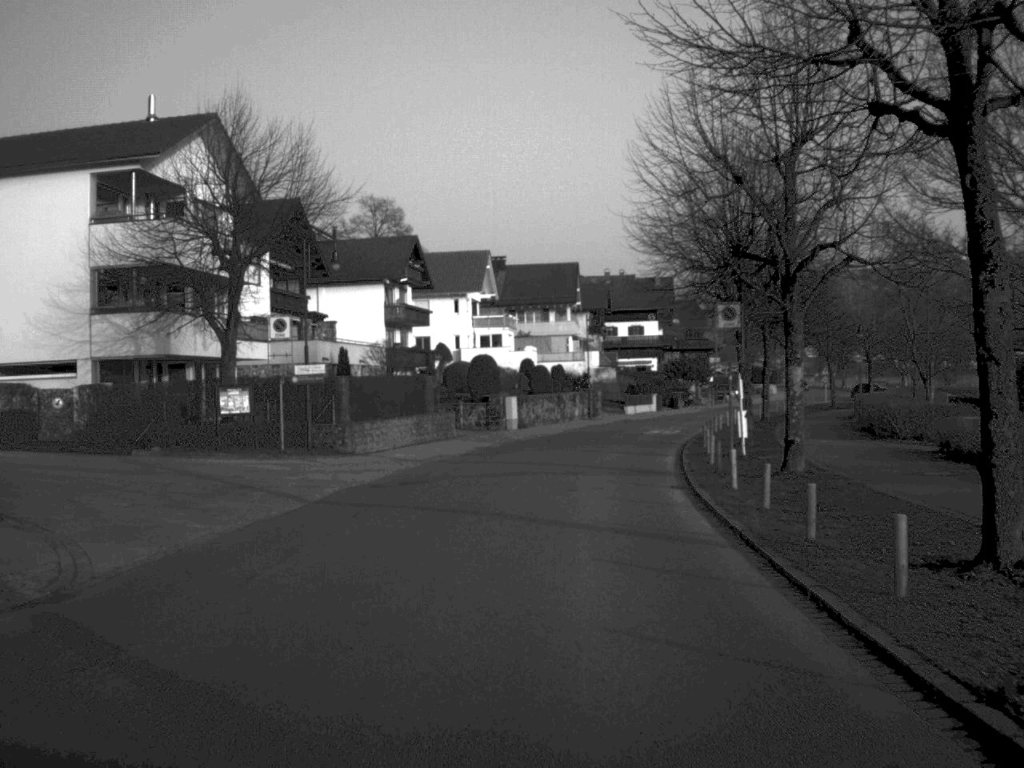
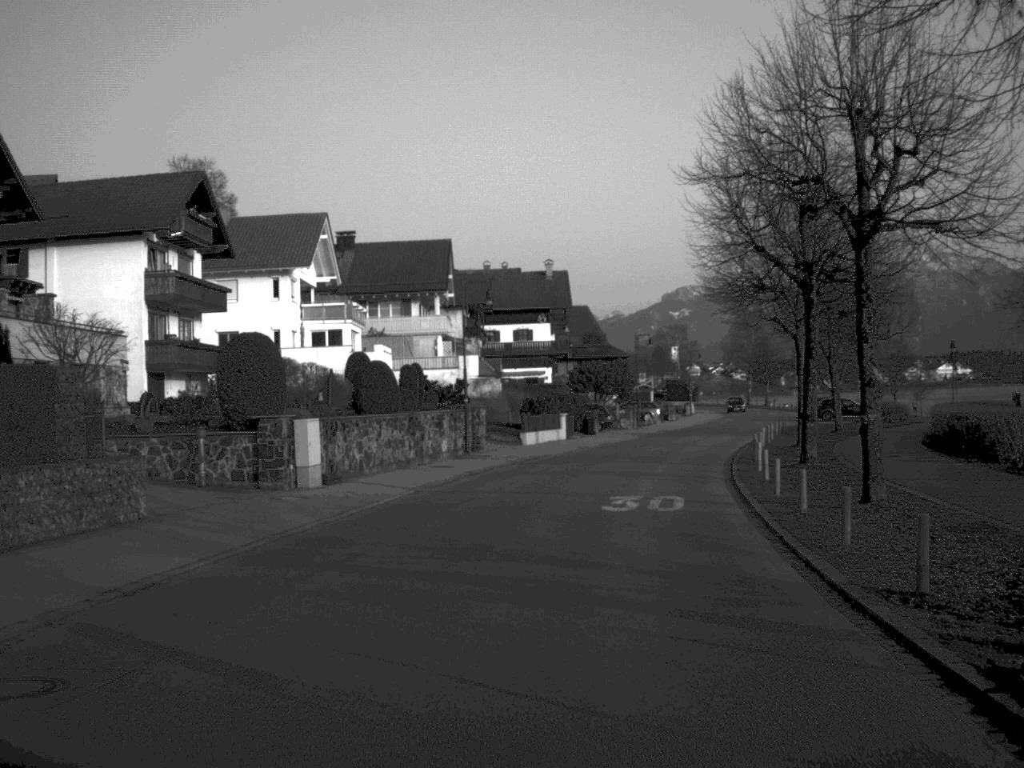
(+1.2, +28.6) m; +6°
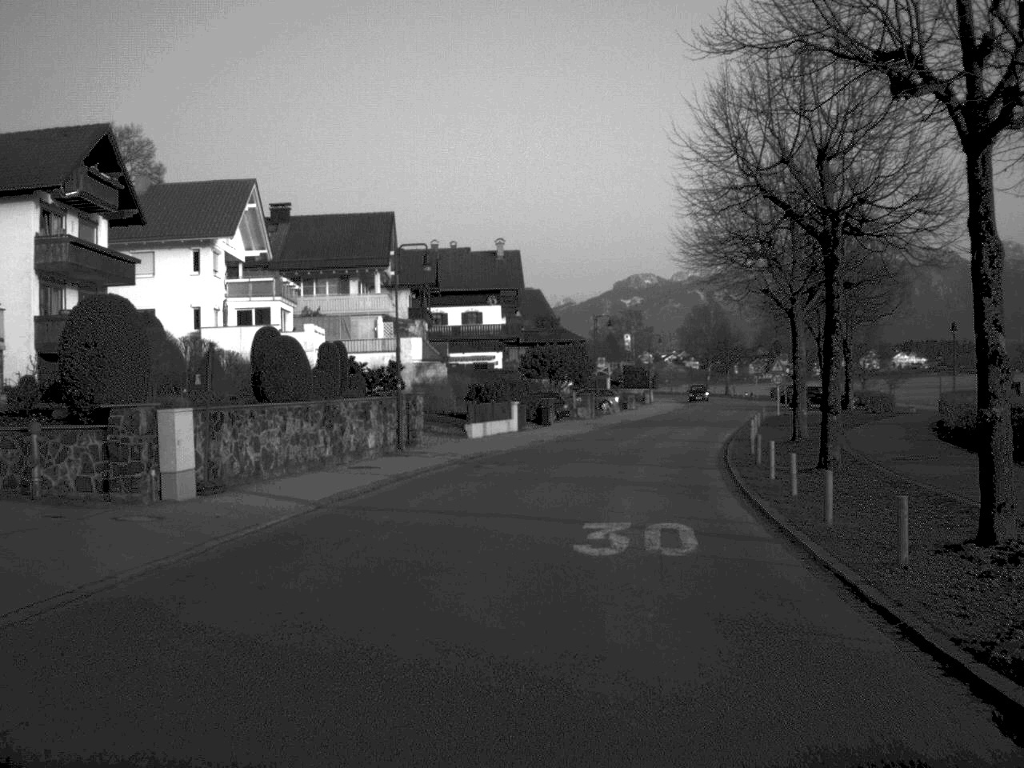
(+0.1, +6.8) m; +2°
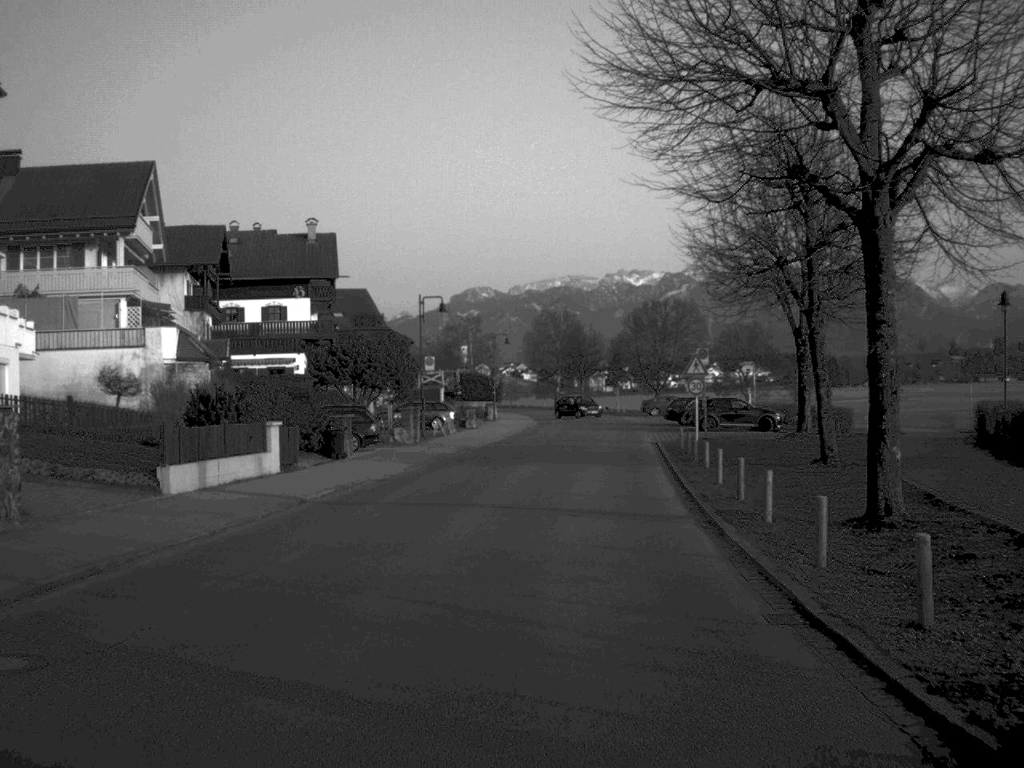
(+1.4, +21.2) m; +7°
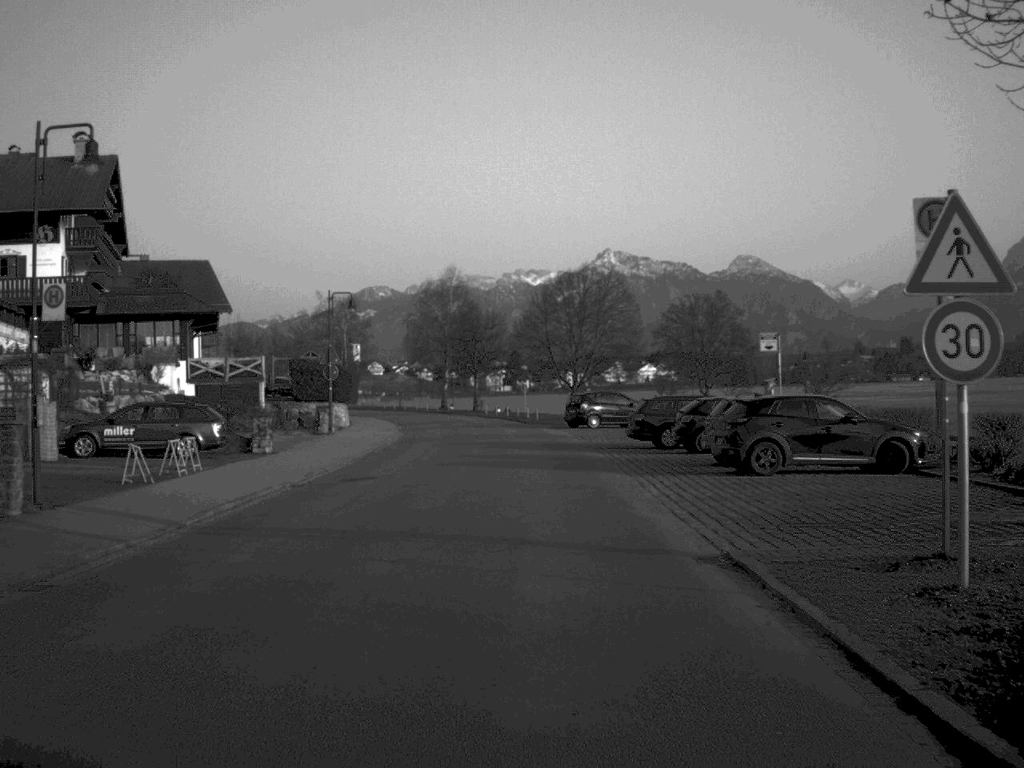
(+1.5, +31.9) m; +5°
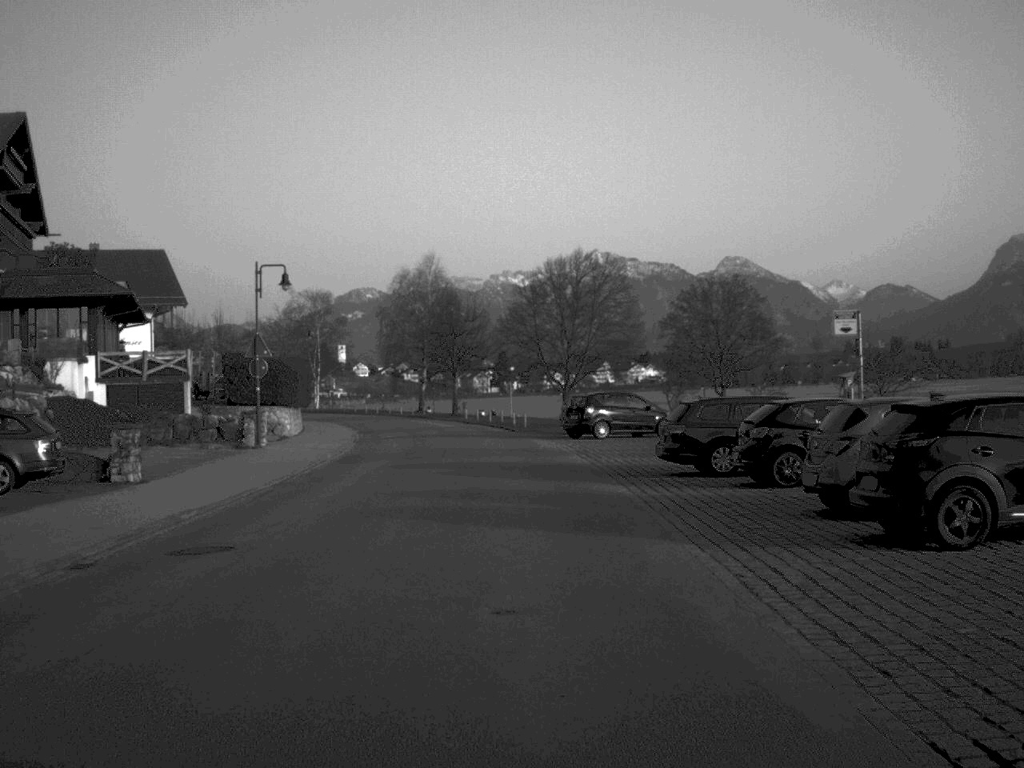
(+0.1, +11.5) m; +1°
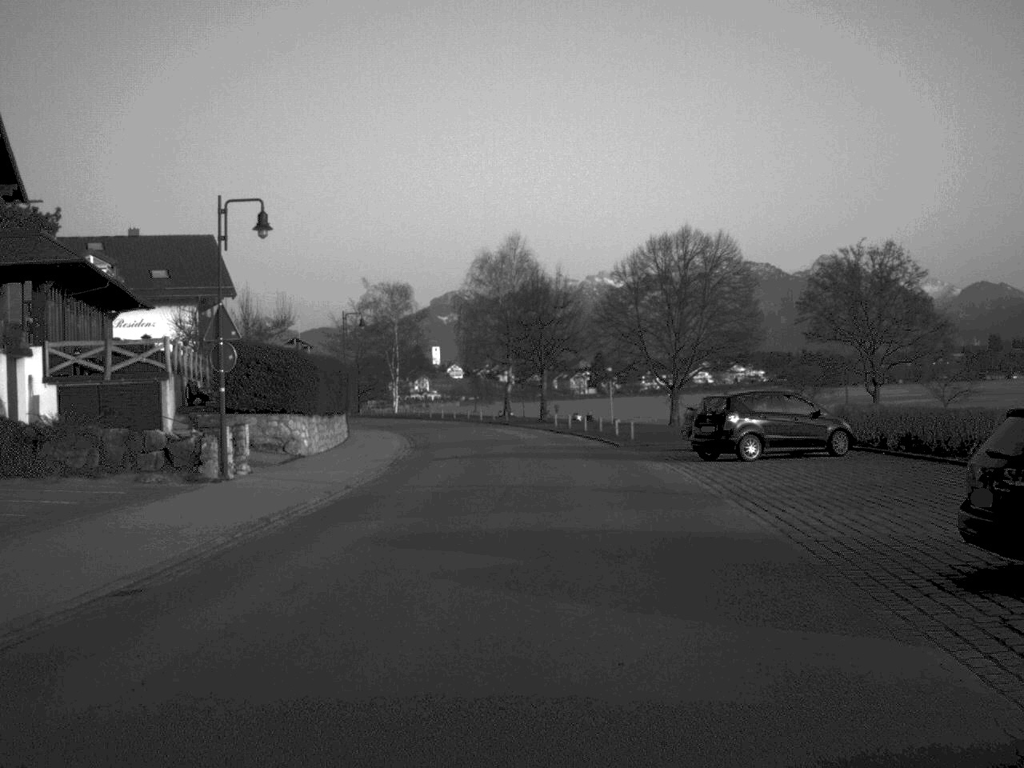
(-0.2, +13.8) m; -4°
